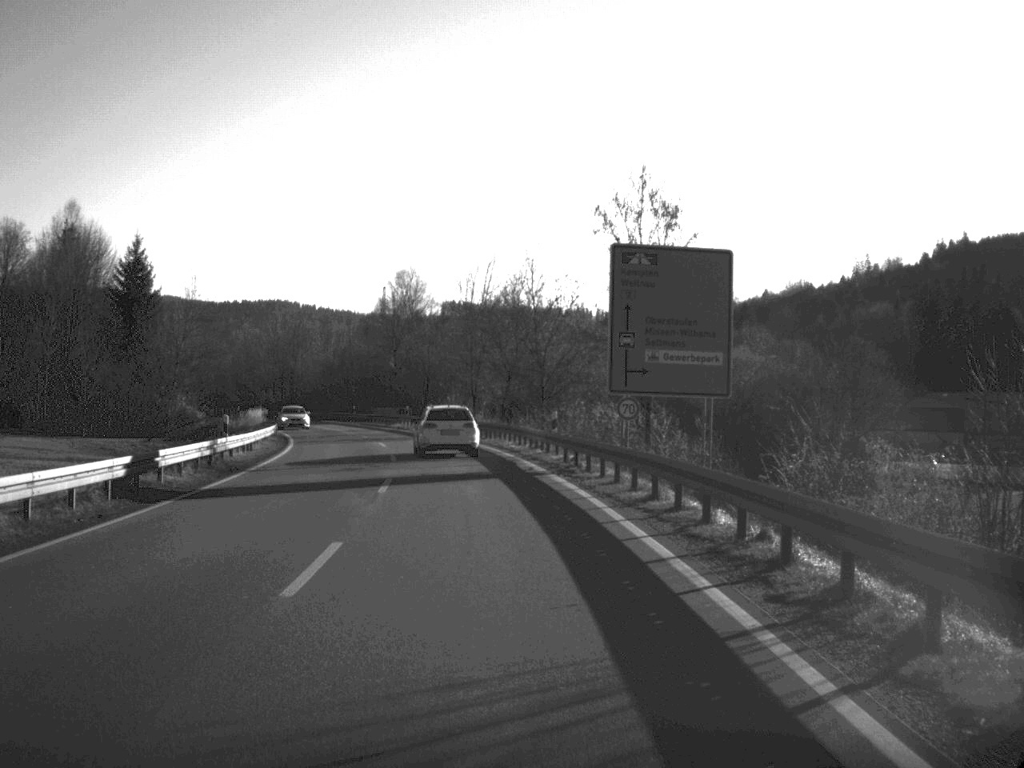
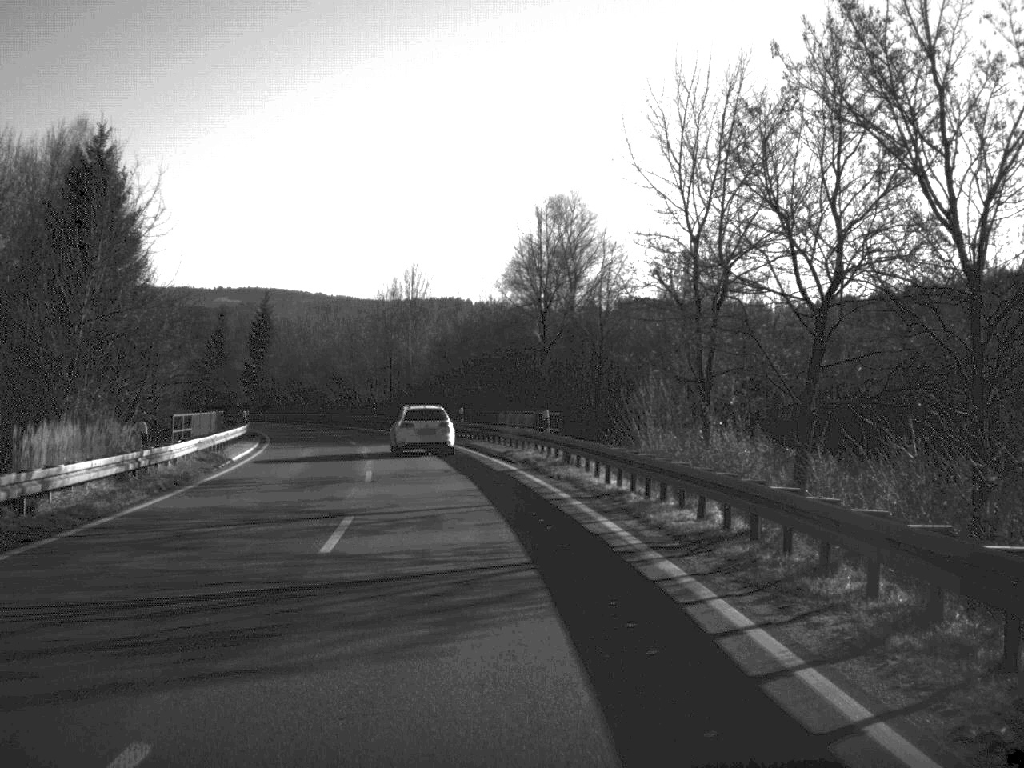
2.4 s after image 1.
(-3.0, +44.5) m; -8°
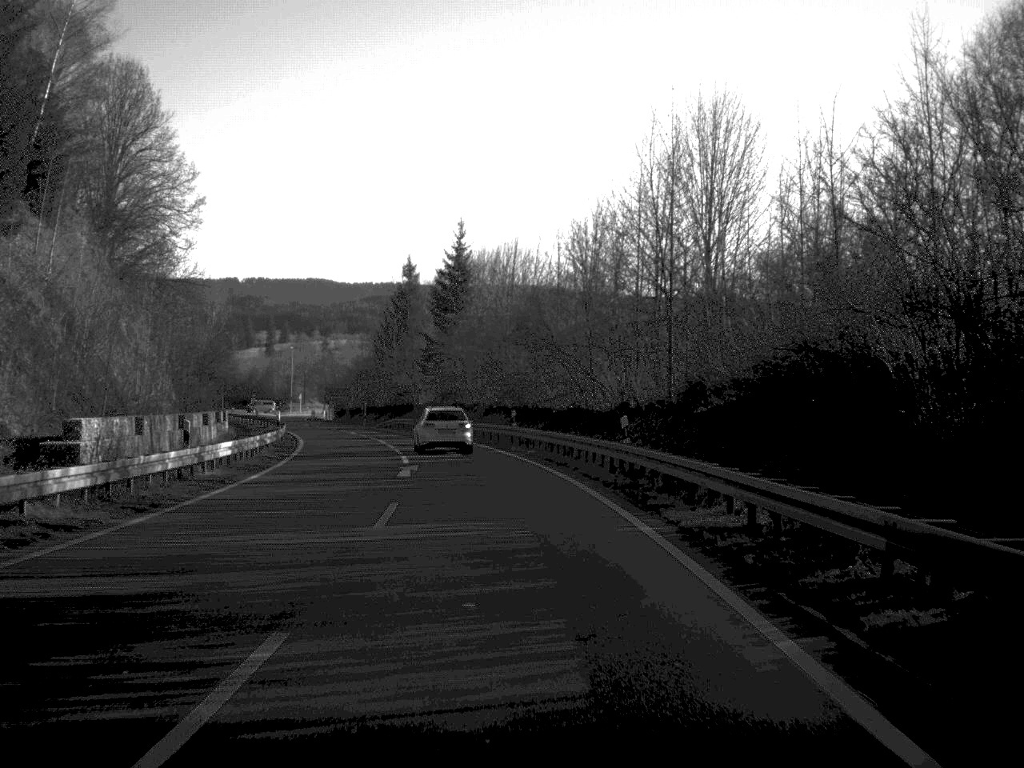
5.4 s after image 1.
(-6.0, +56.3) m; -12°
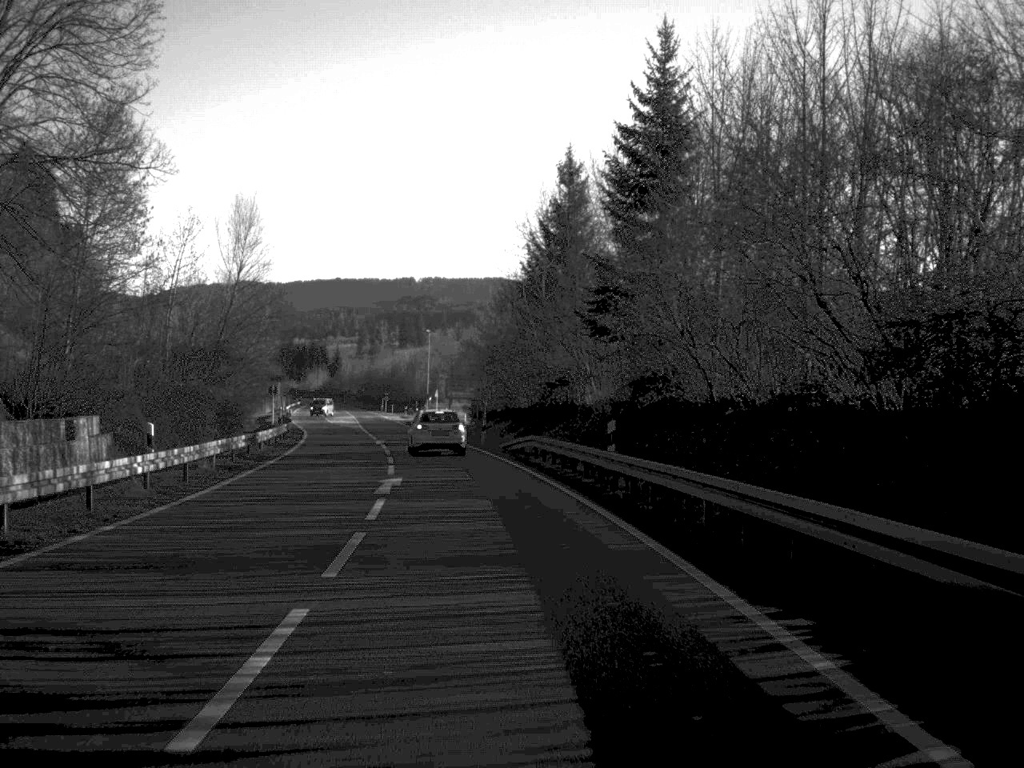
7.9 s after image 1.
(-3.2, +46.6) m; -8°
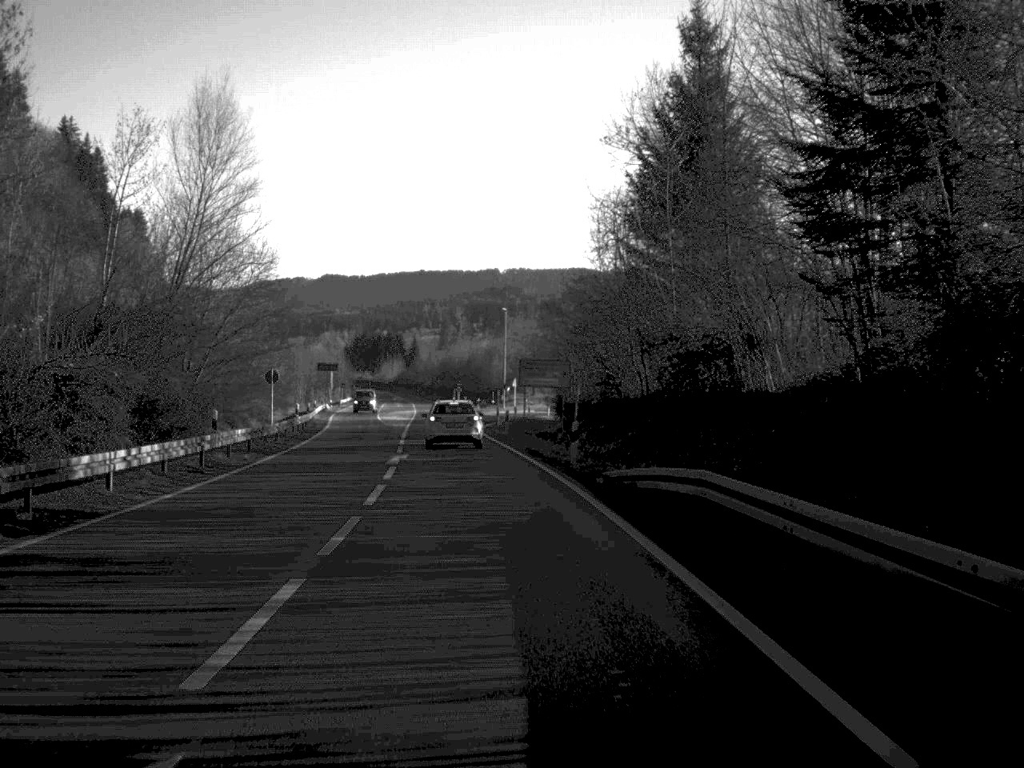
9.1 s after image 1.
(-0.8, +22.9) m; -4°
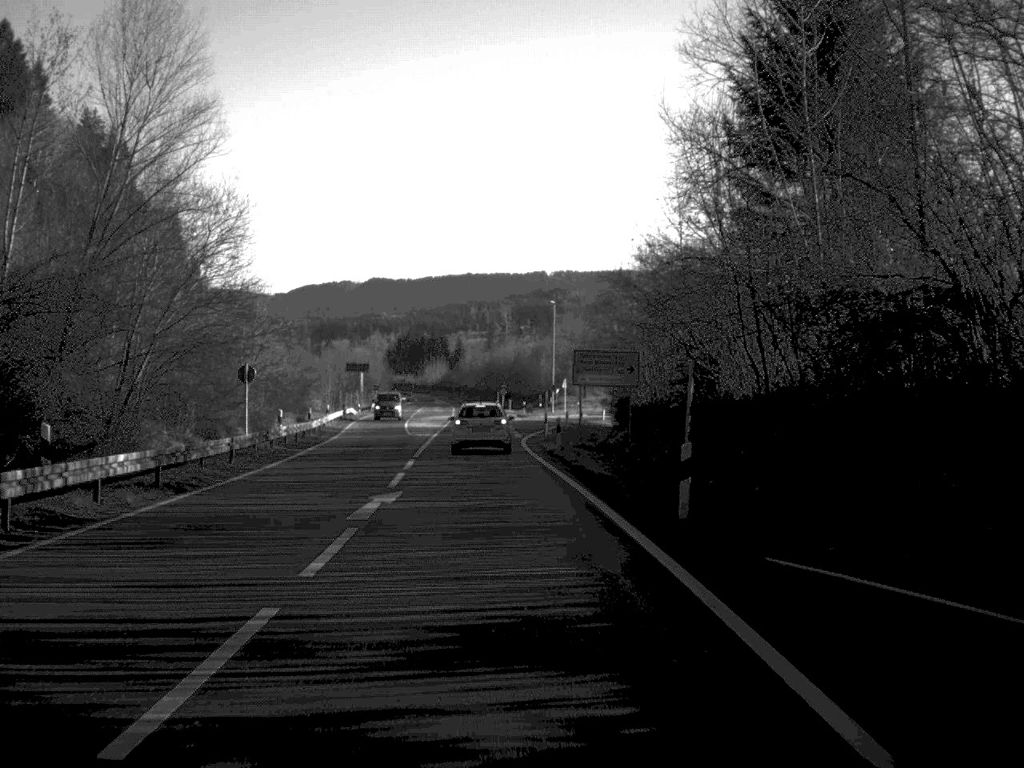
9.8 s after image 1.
(-0.2, +13.3) m; -2°
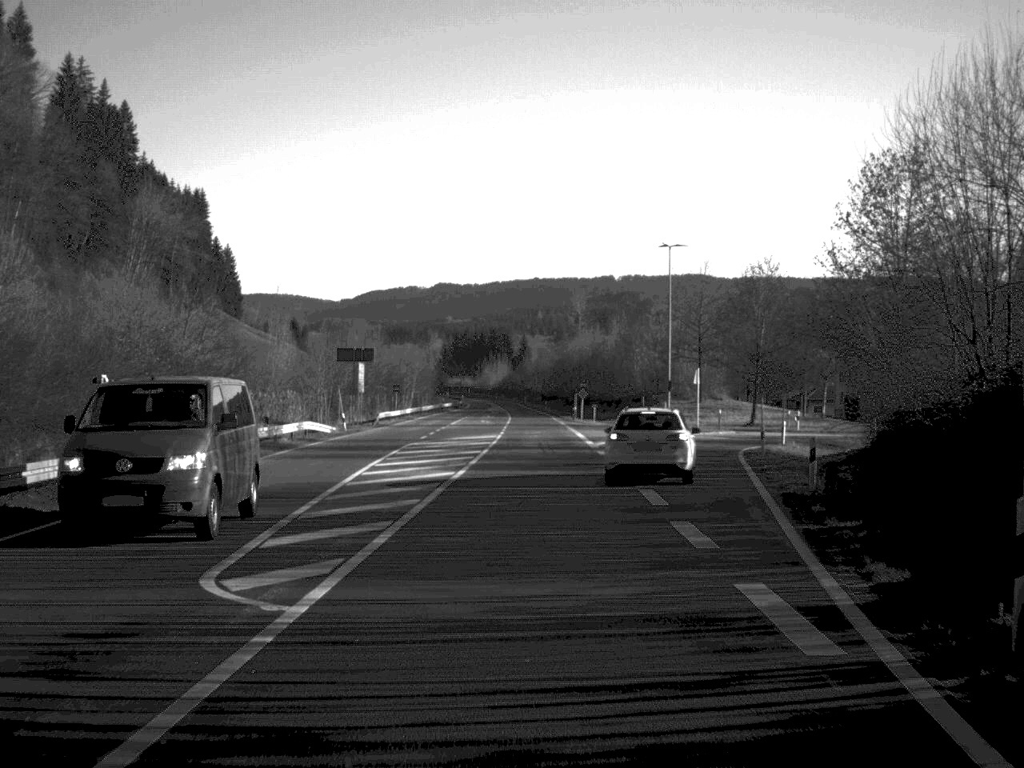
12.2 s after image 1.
(-1.6, +46.2) m; -3°
